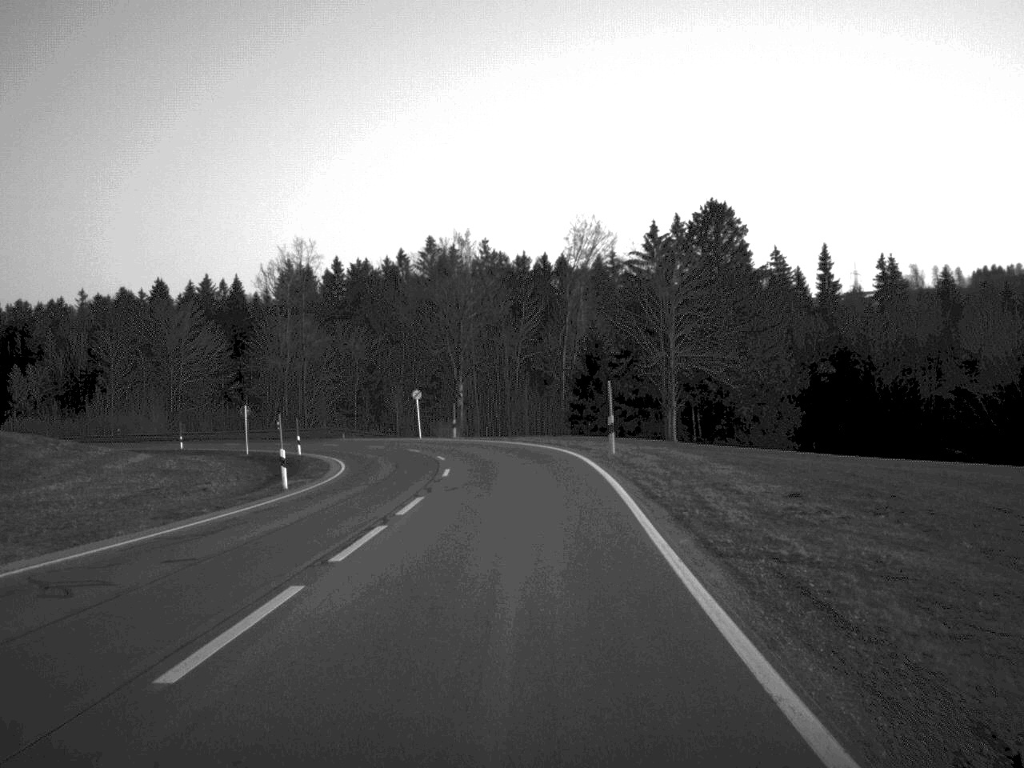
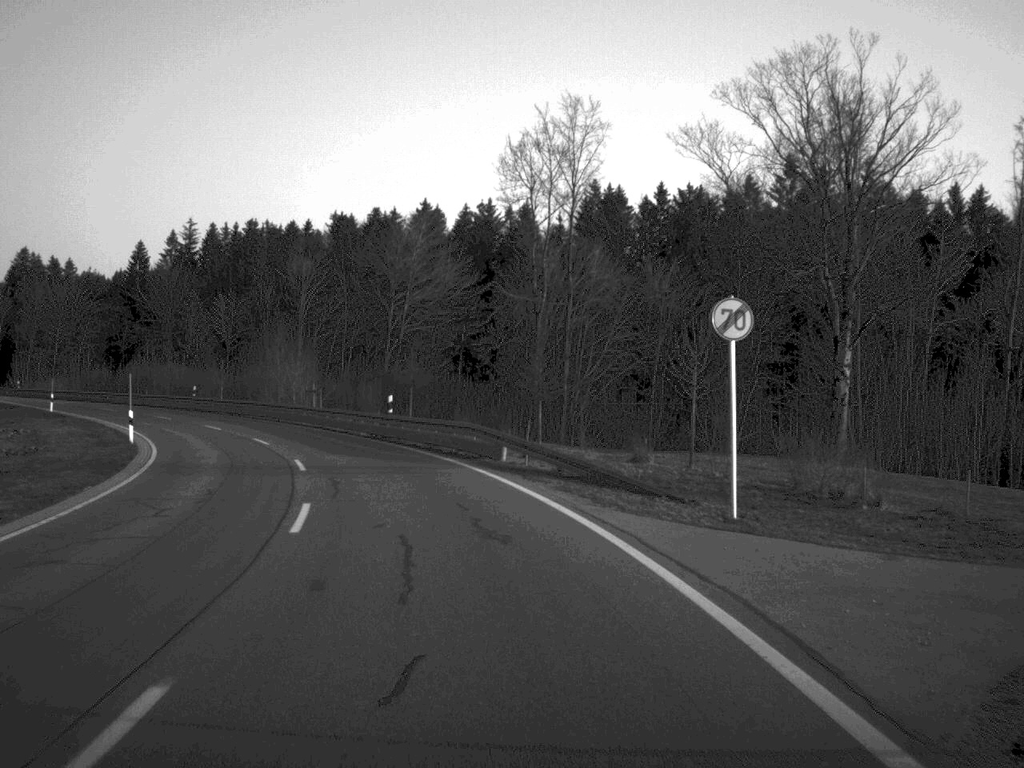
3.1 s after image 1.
(-5.1, +63.7) m; -16°
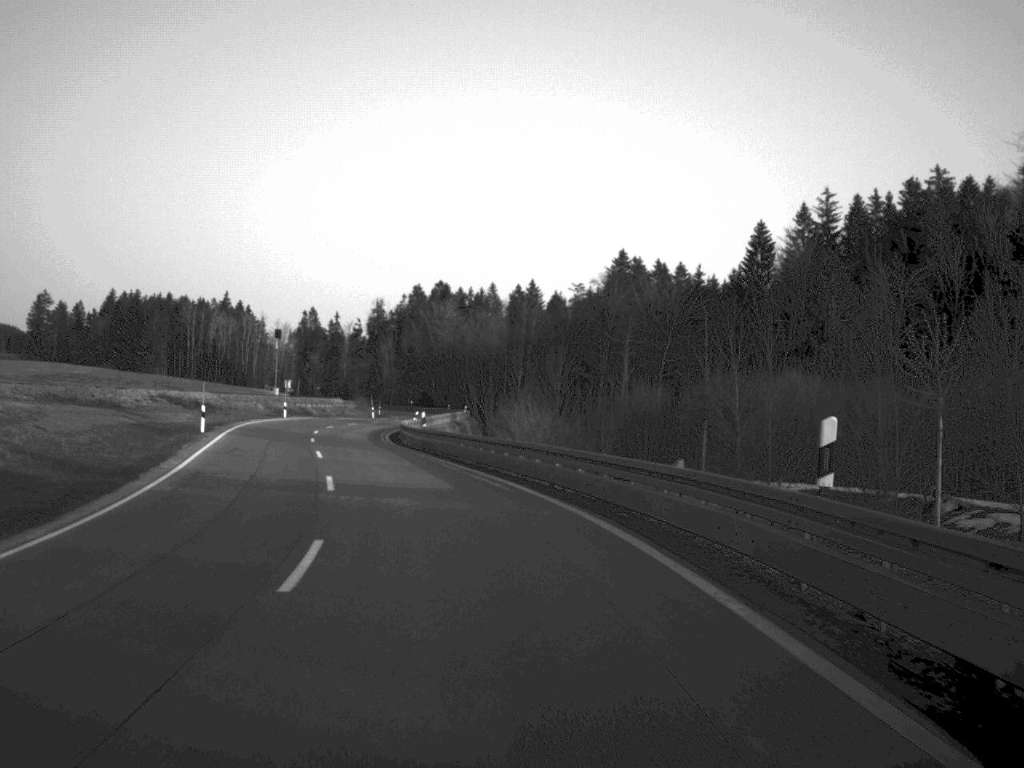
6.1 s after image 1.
(-15.8, +61.9) m; -29°
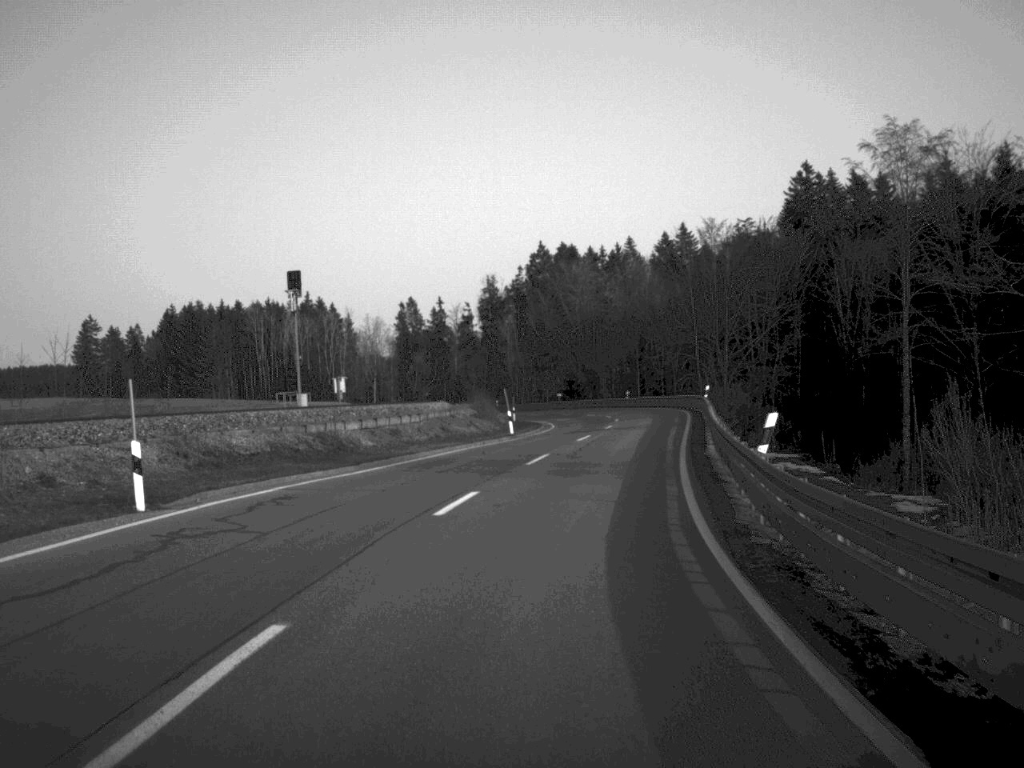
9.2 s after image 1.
(-8.1, +65.5) m; -4°
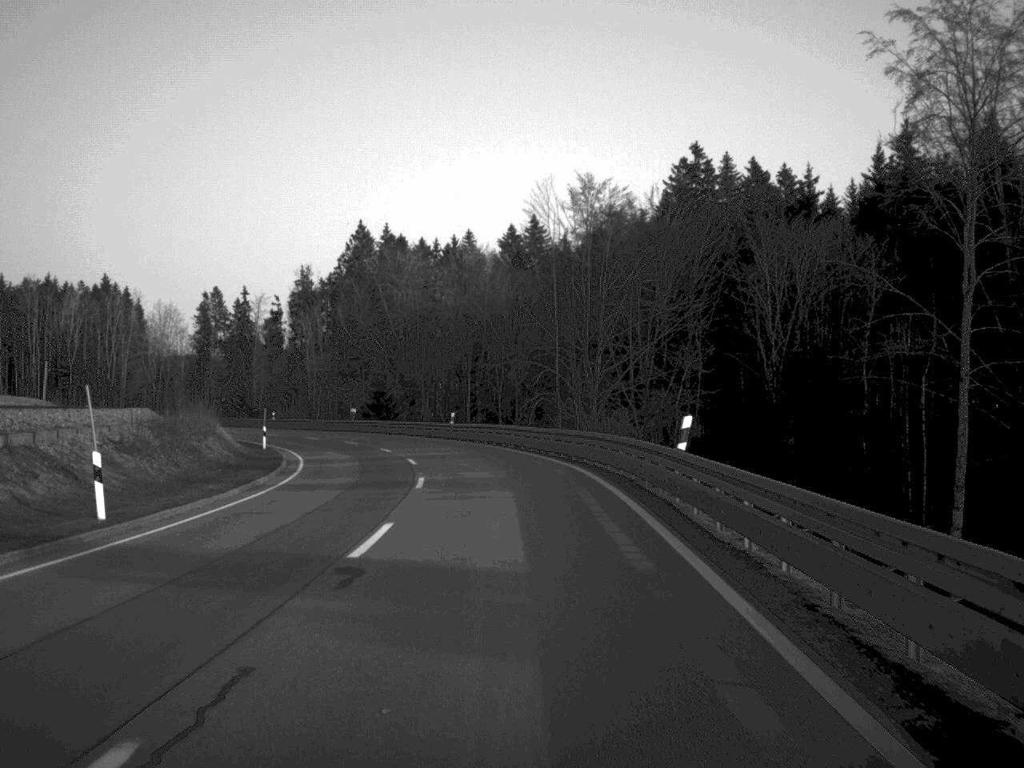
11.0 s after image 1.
(+3.0, +38.3) m; +7°
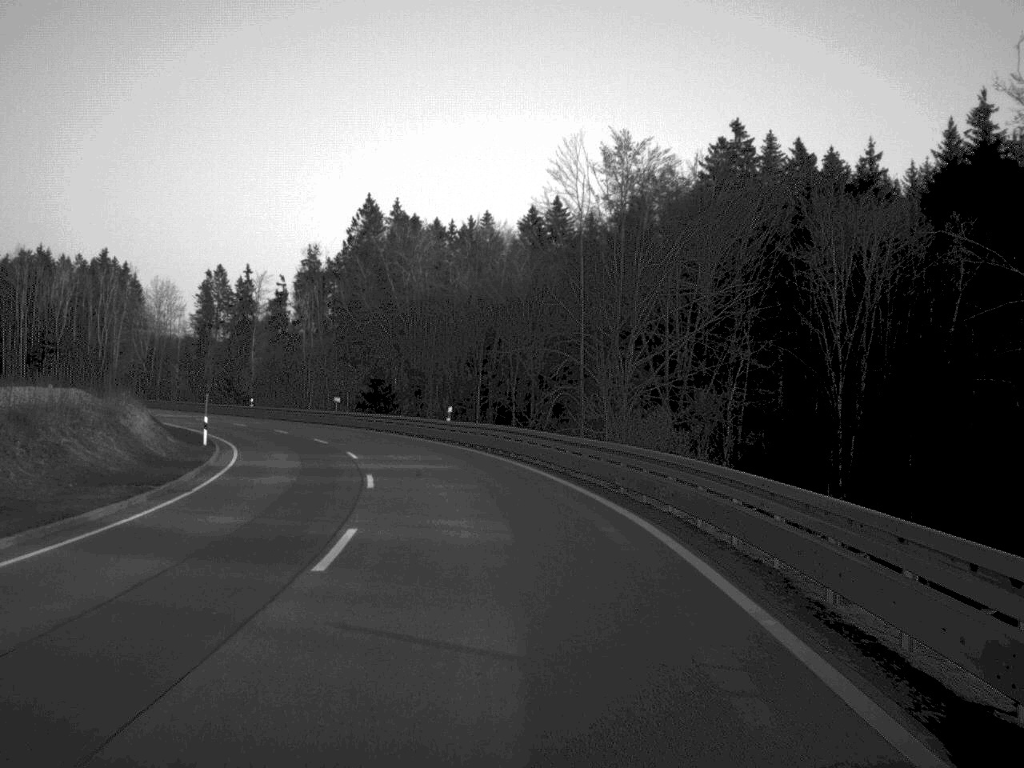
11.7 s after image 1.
(-0.1, +13.6) m; -1°
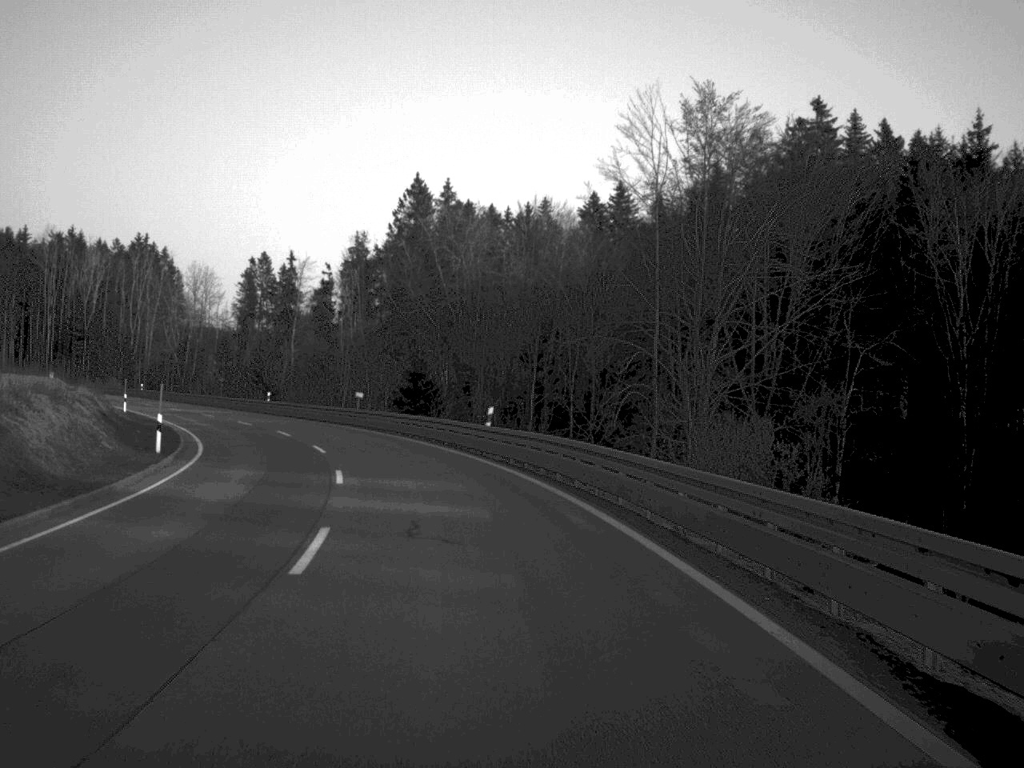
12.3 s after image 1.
(-0.3, +12.2) m; -3°
